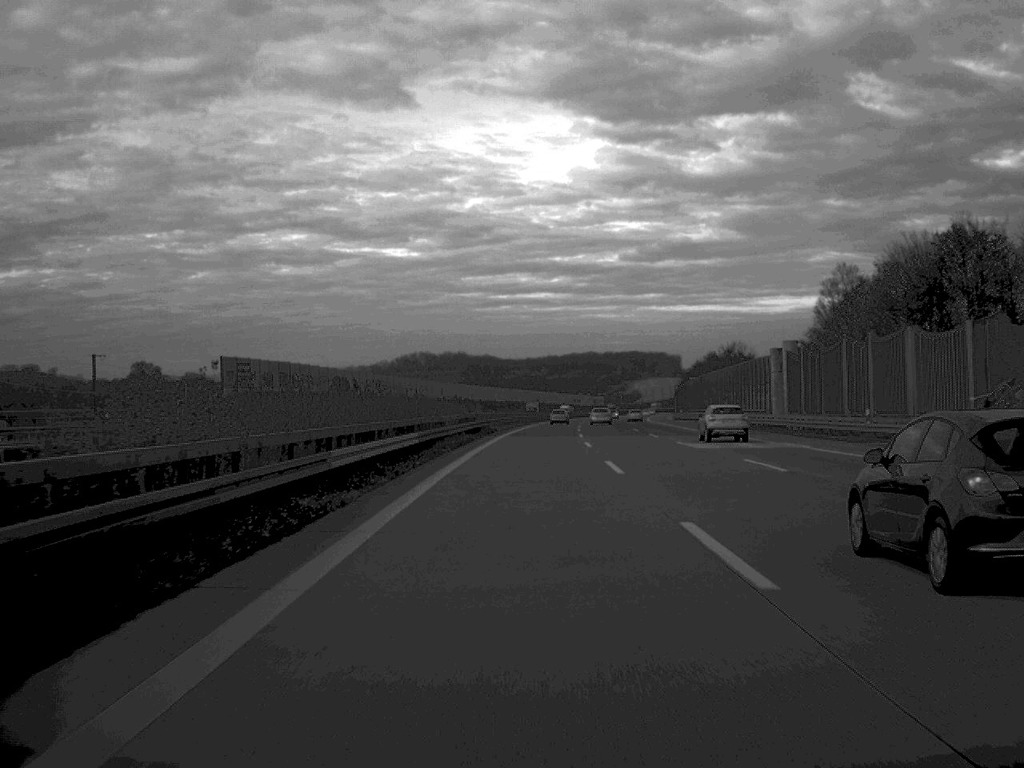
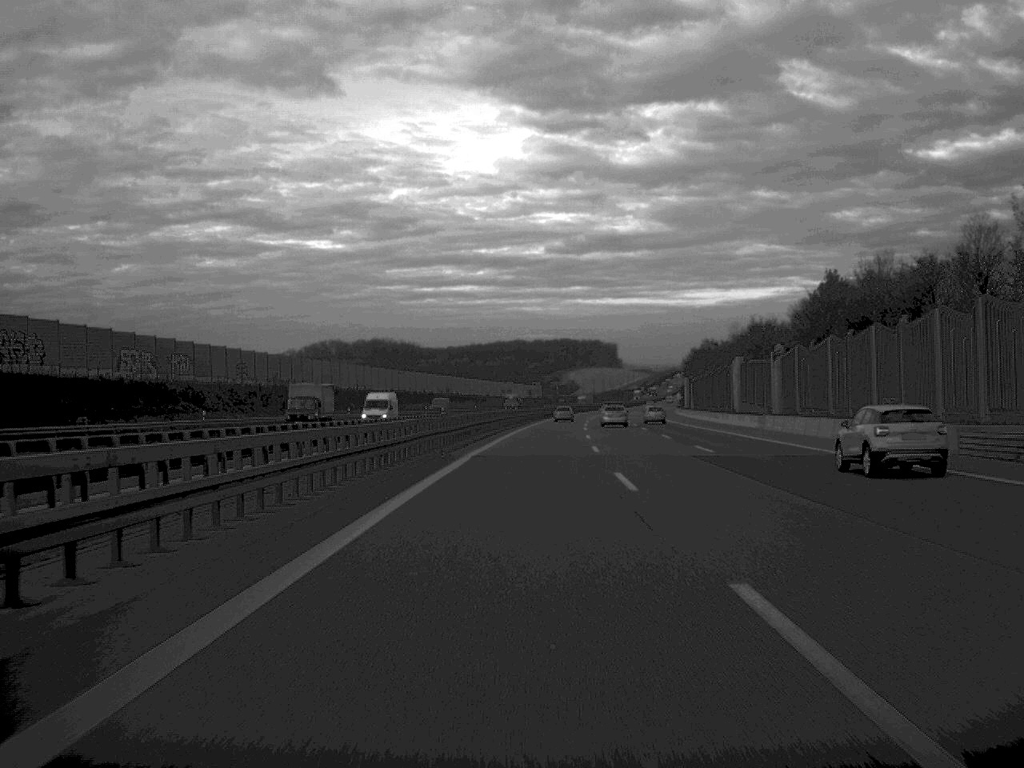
(+4.1, +130.2) m; +3°
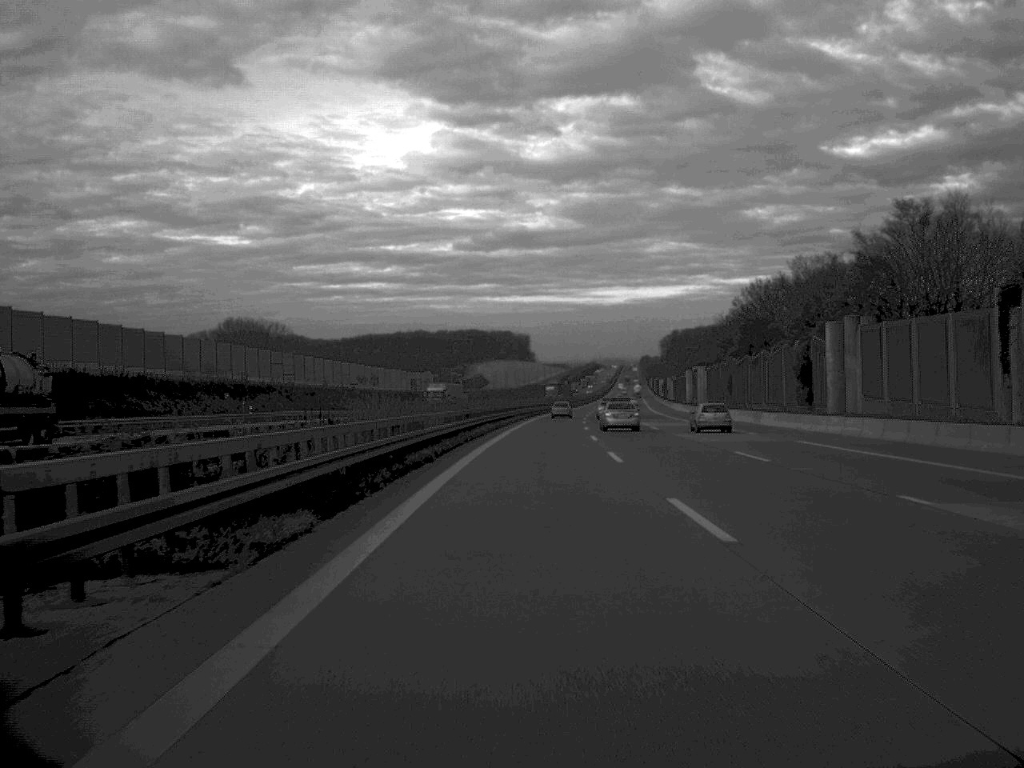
(+4.7, +134.6) m; +4°
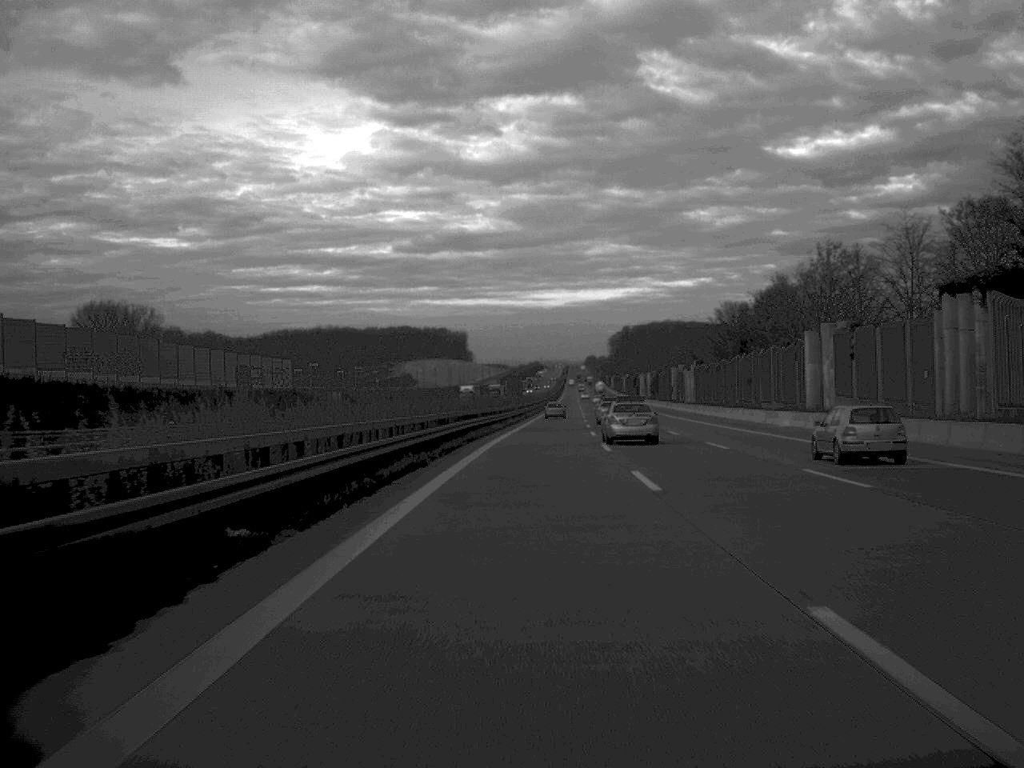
(+2.5, +99.9) m; +3°
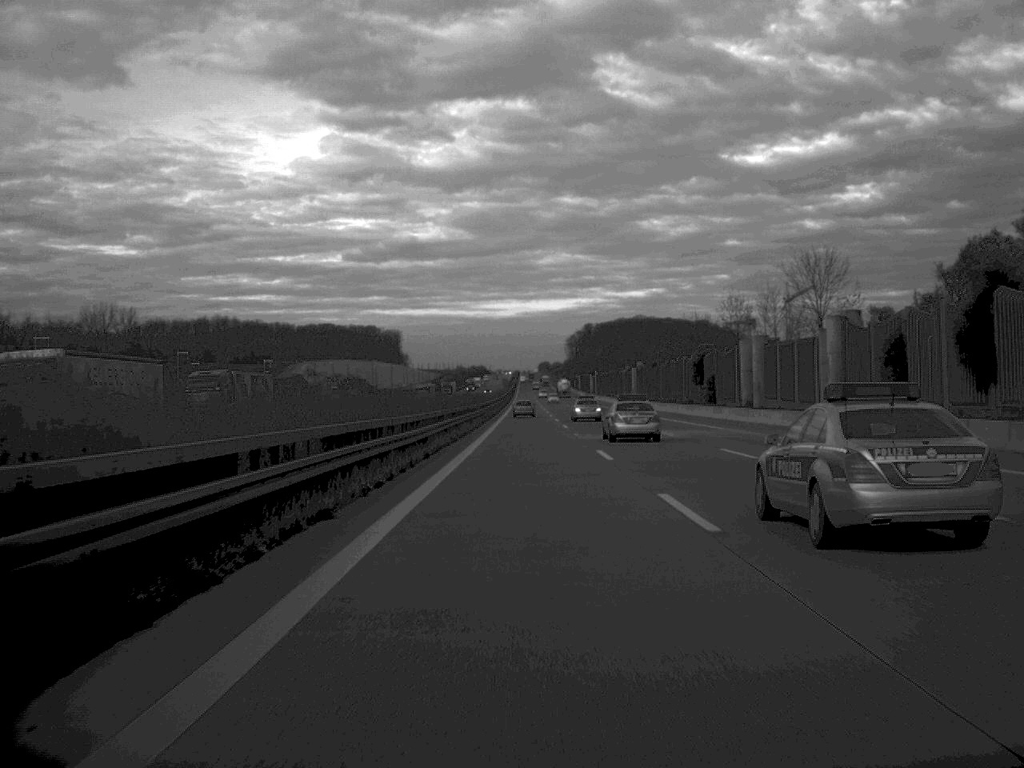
(+5.0, +166.3) m; +2°
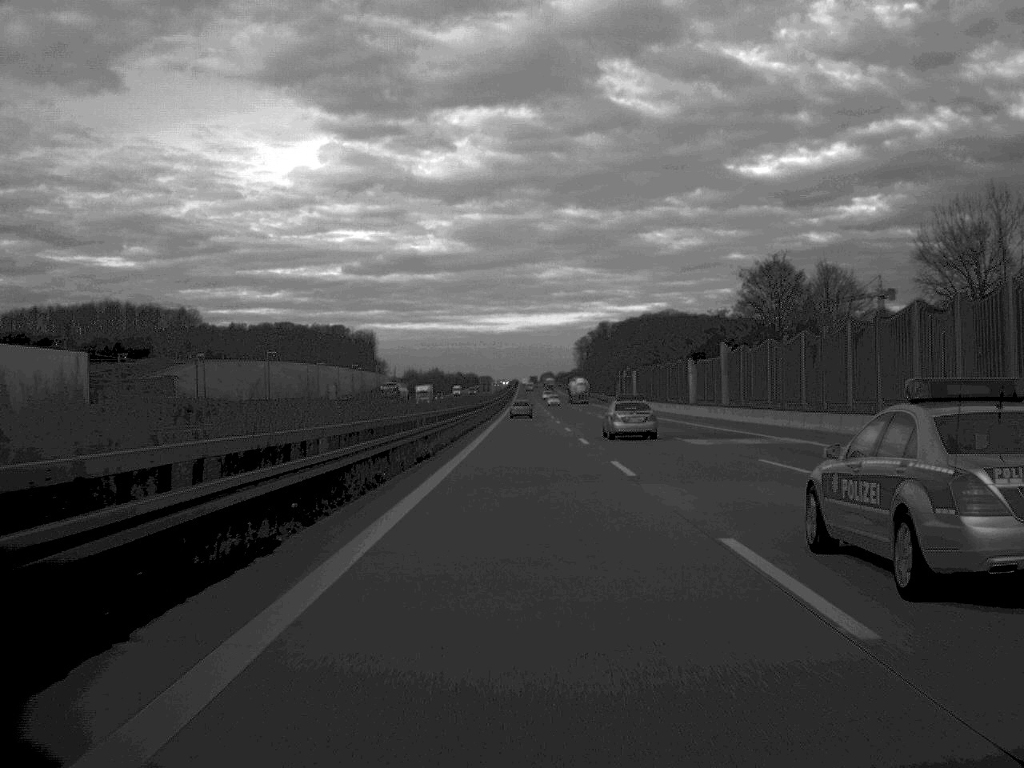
(-0.3, +166.0) m; 0°
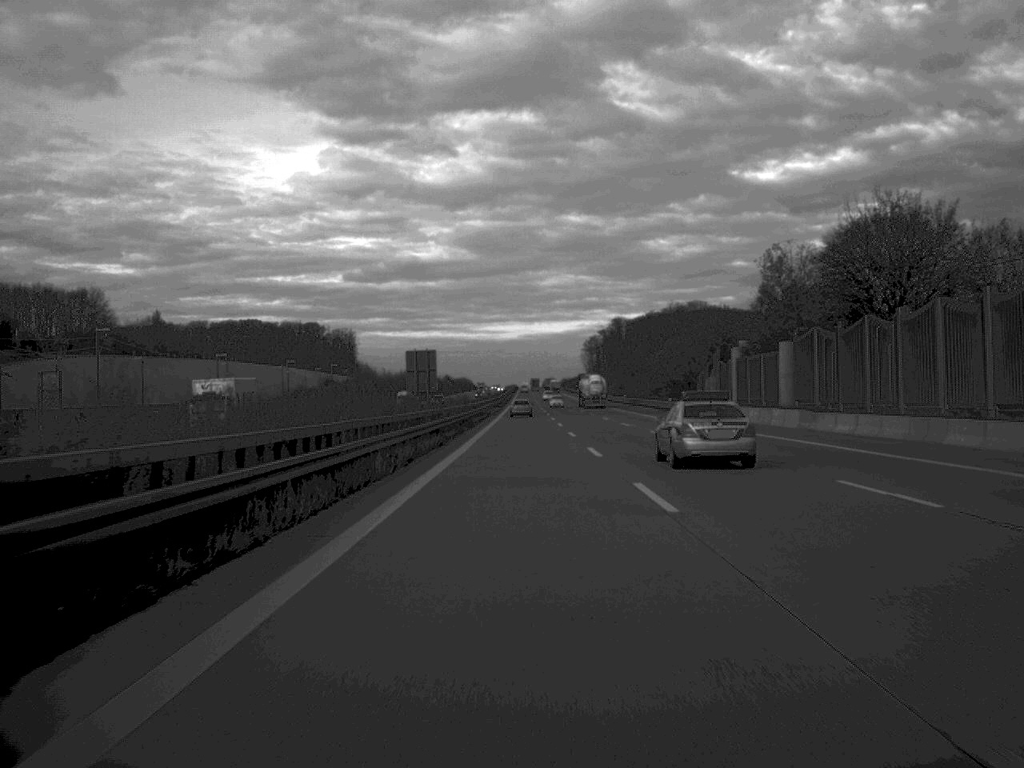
(0.0, +98.1) m; 0°
